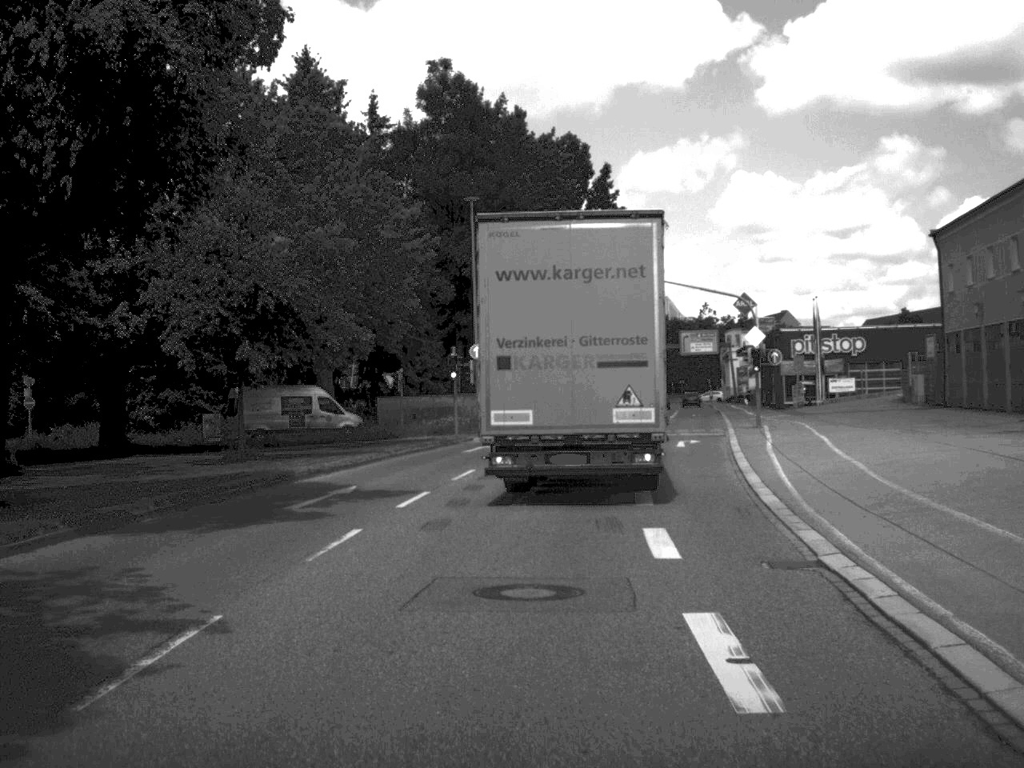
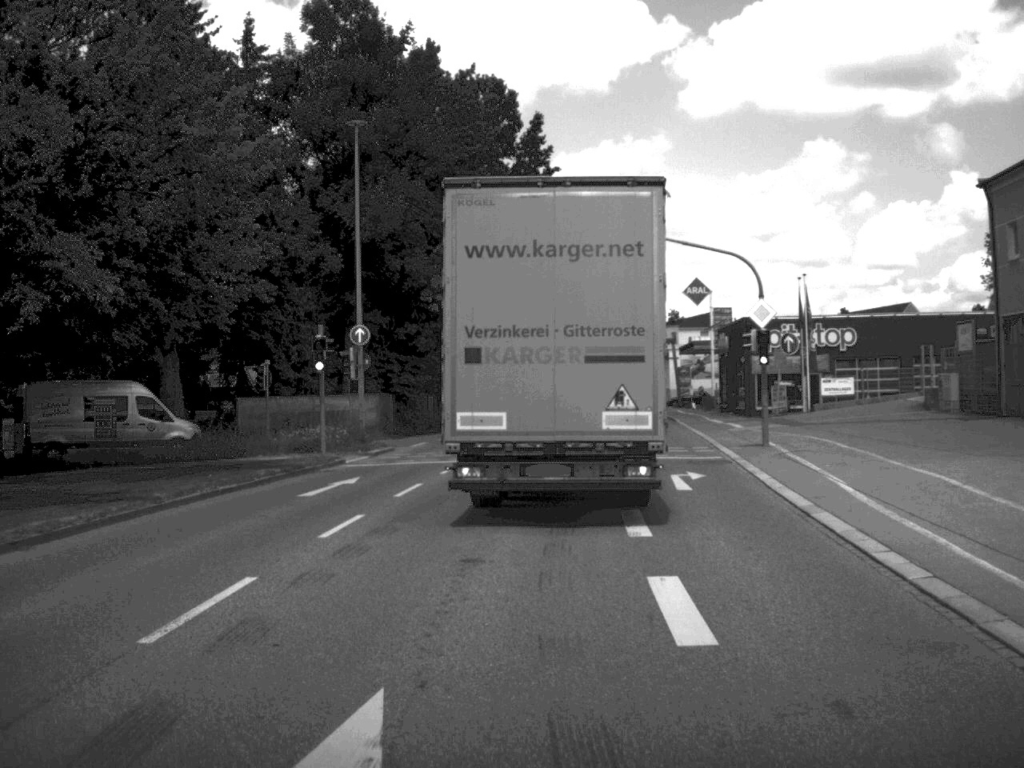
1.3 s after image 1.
(+0.5, +15.7) m; +3°
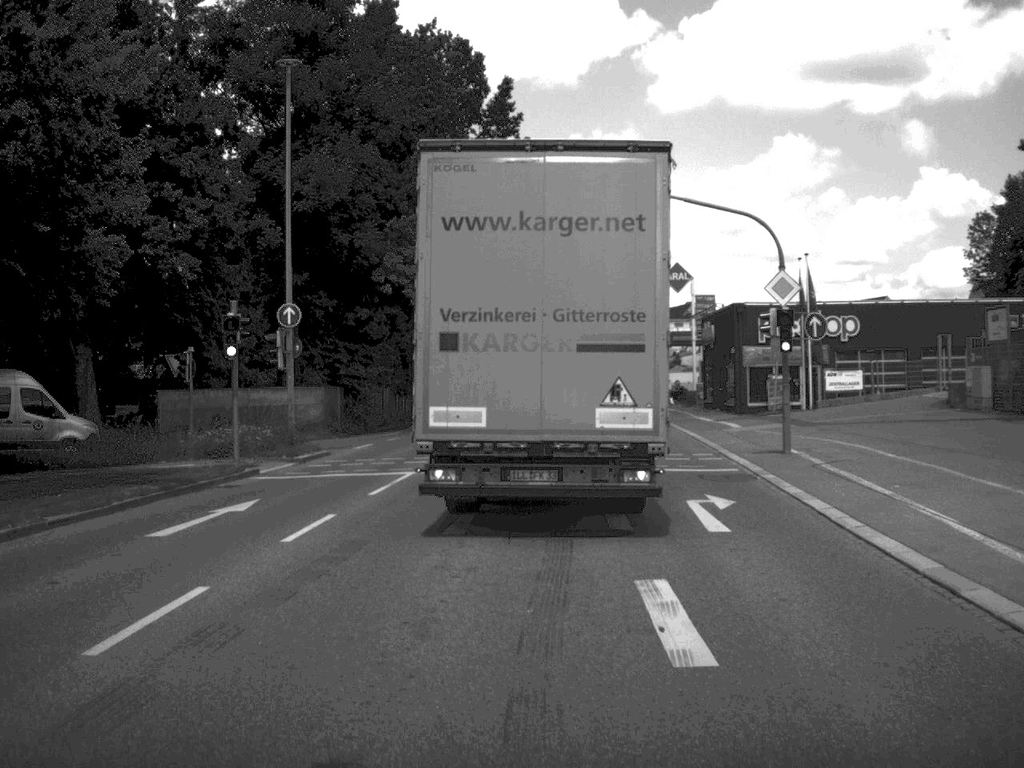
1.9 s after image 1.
(+0.1, +6.7) m; +1°
